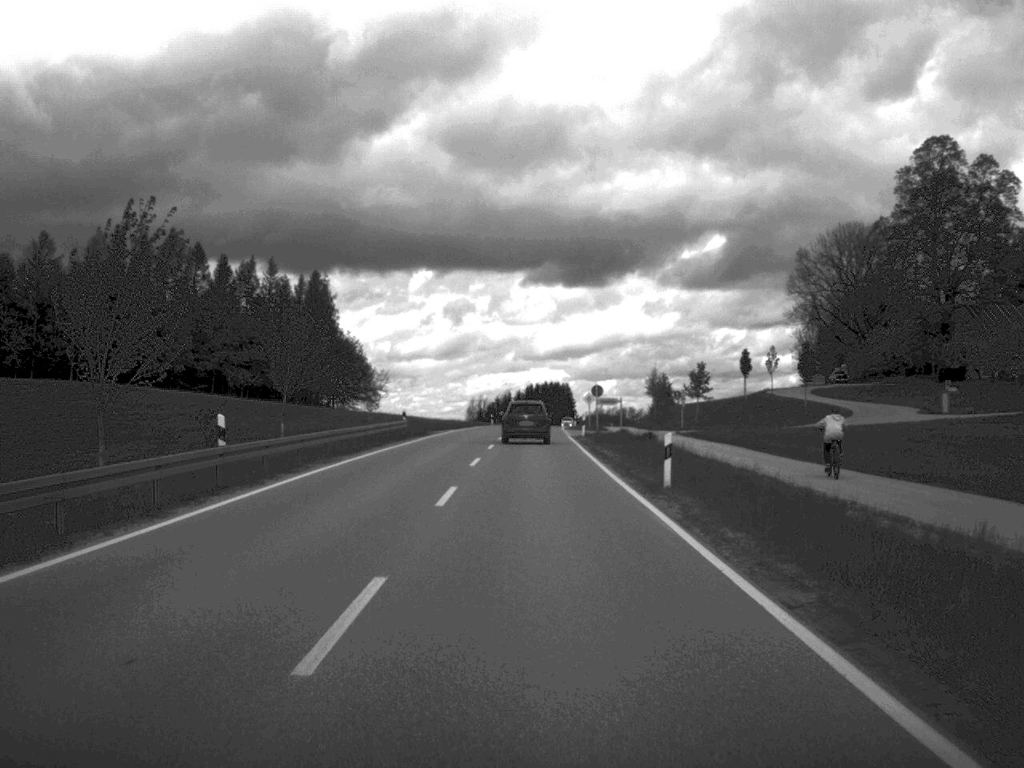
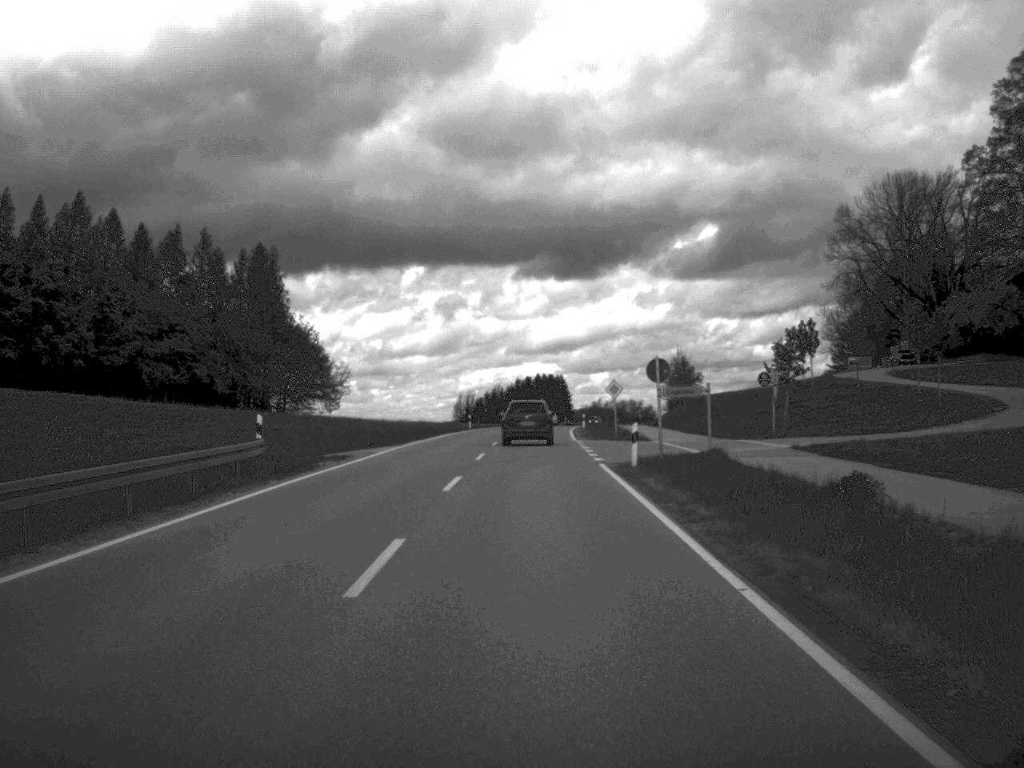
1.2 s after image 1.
(+0.1, +32.0) m; 0°
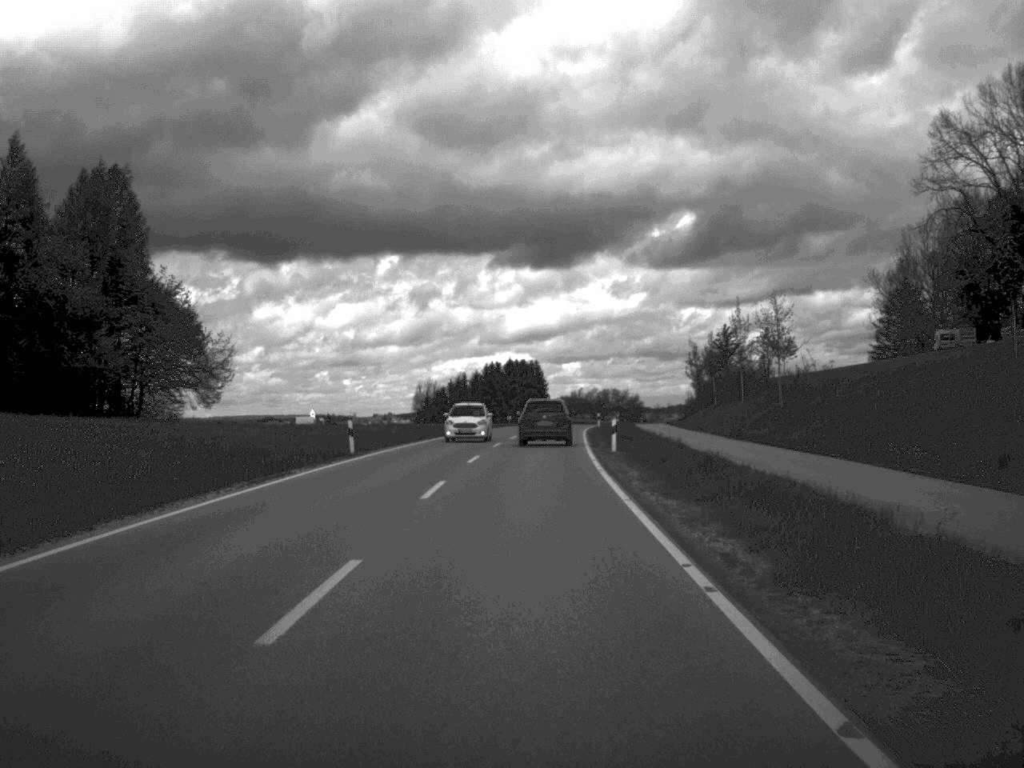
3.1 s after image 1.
(+0.4, +49.1) m; +1°
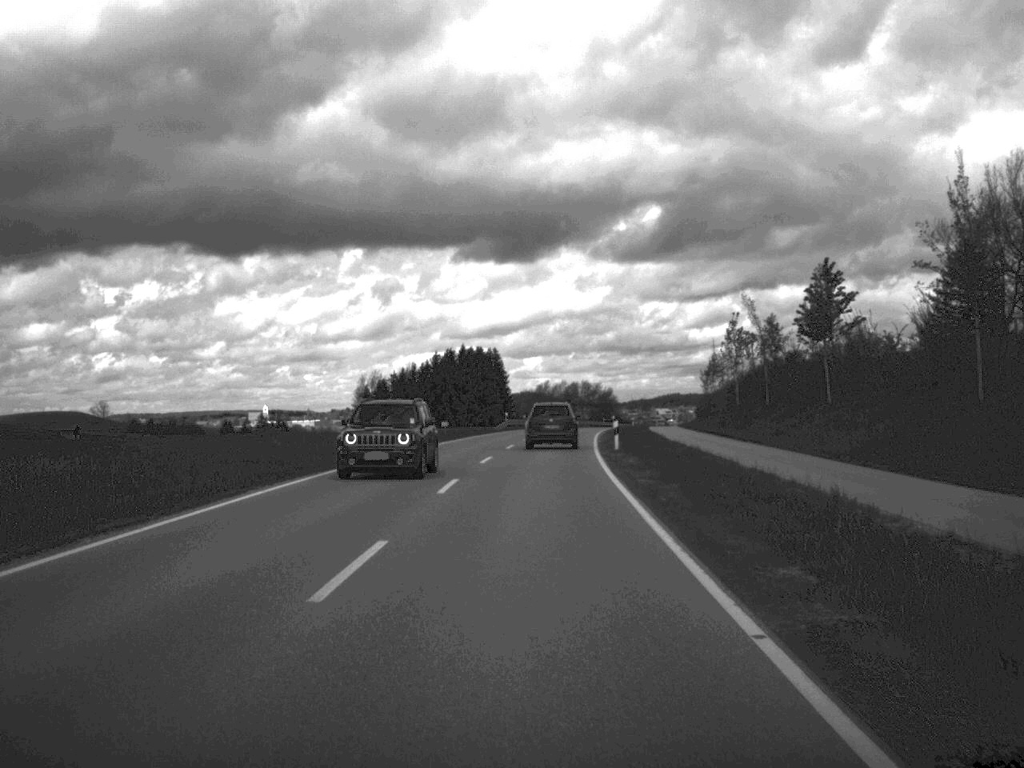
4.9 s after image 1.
(+0.6, +45.0) m; +2°
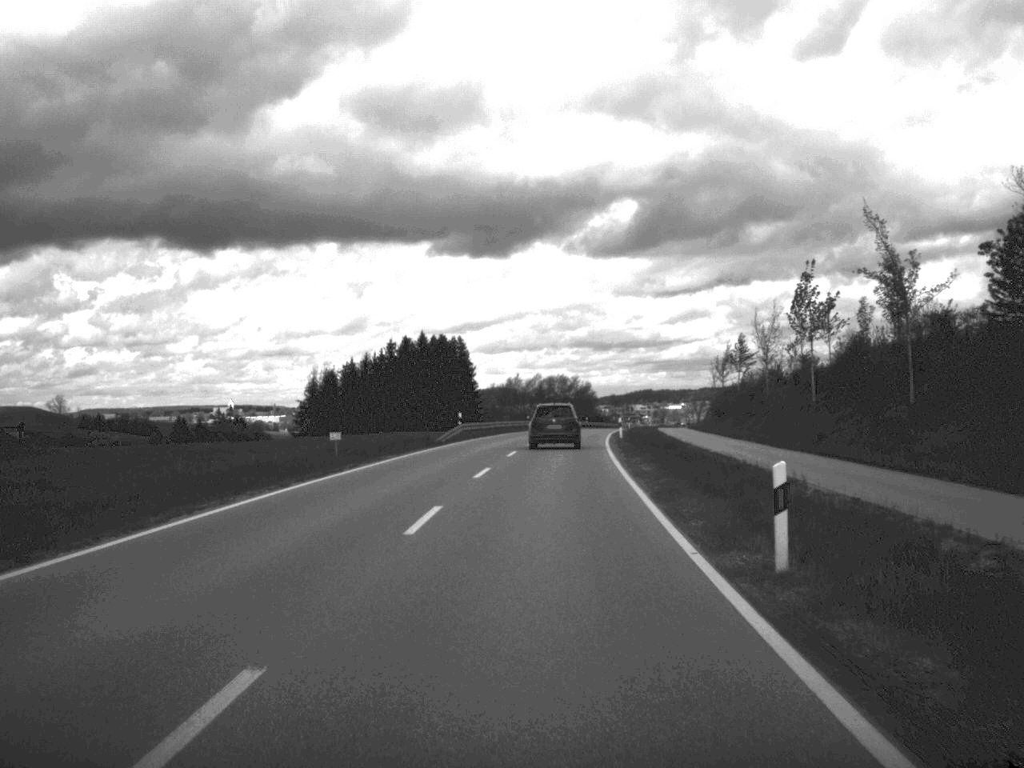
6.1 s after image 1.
(+0.3, +30.1) m; +1°
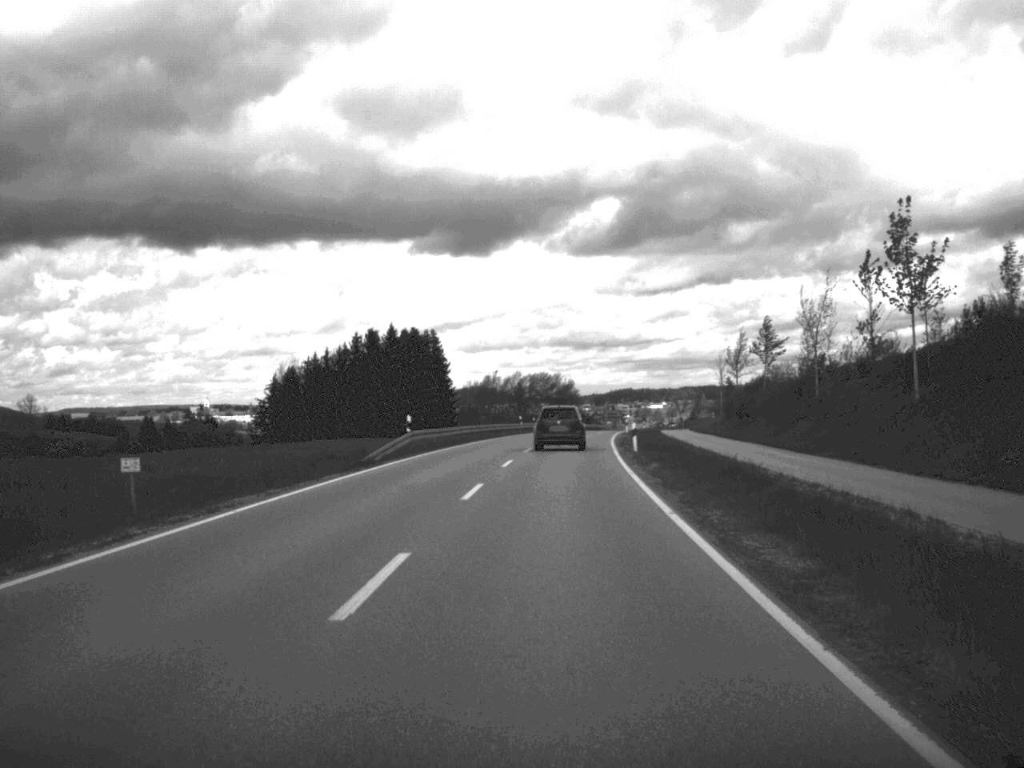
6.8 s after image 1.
(+0.1, +17.6) m; +1°
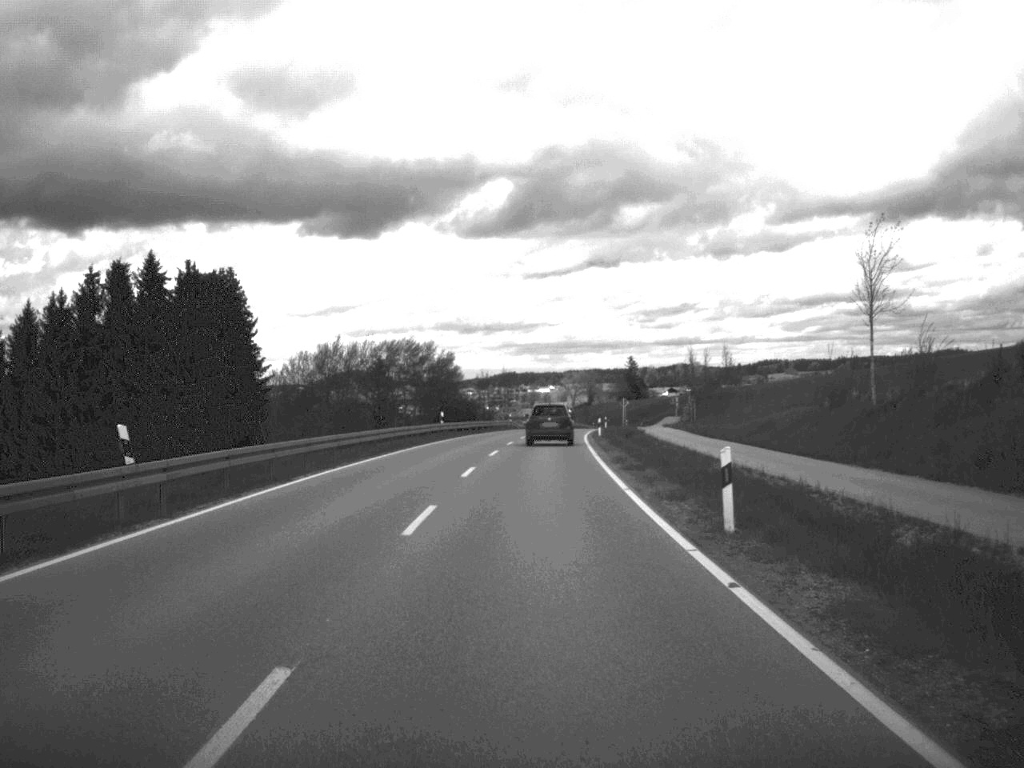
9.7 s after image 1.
(+3.3, +76.2) m; +5°
